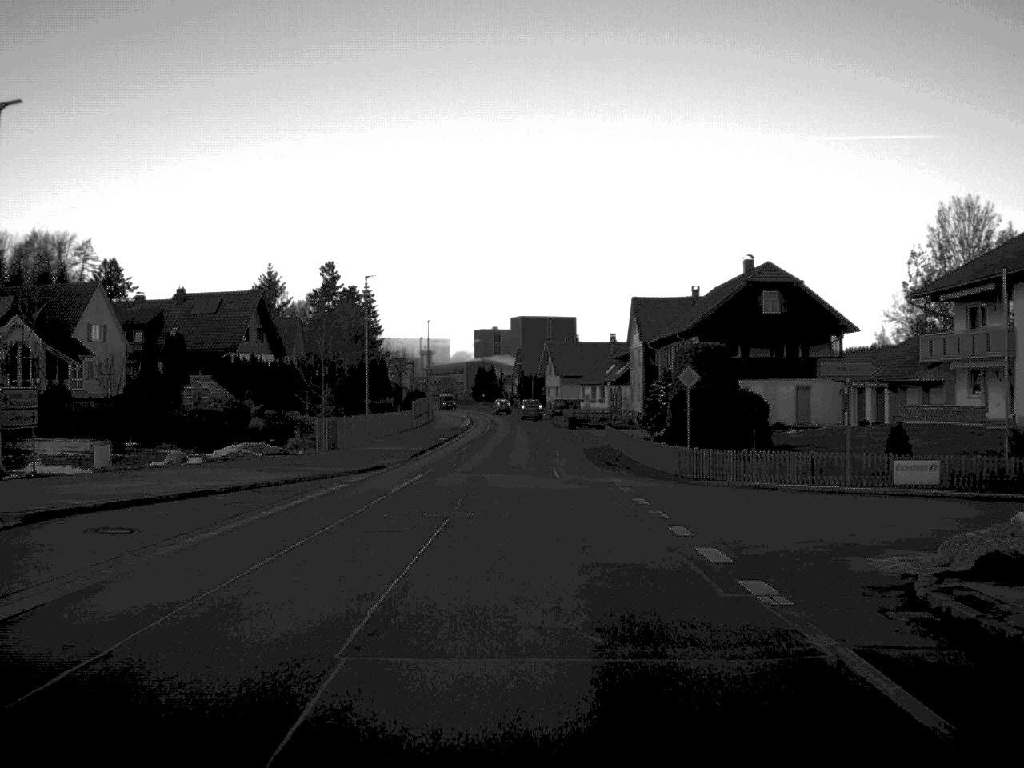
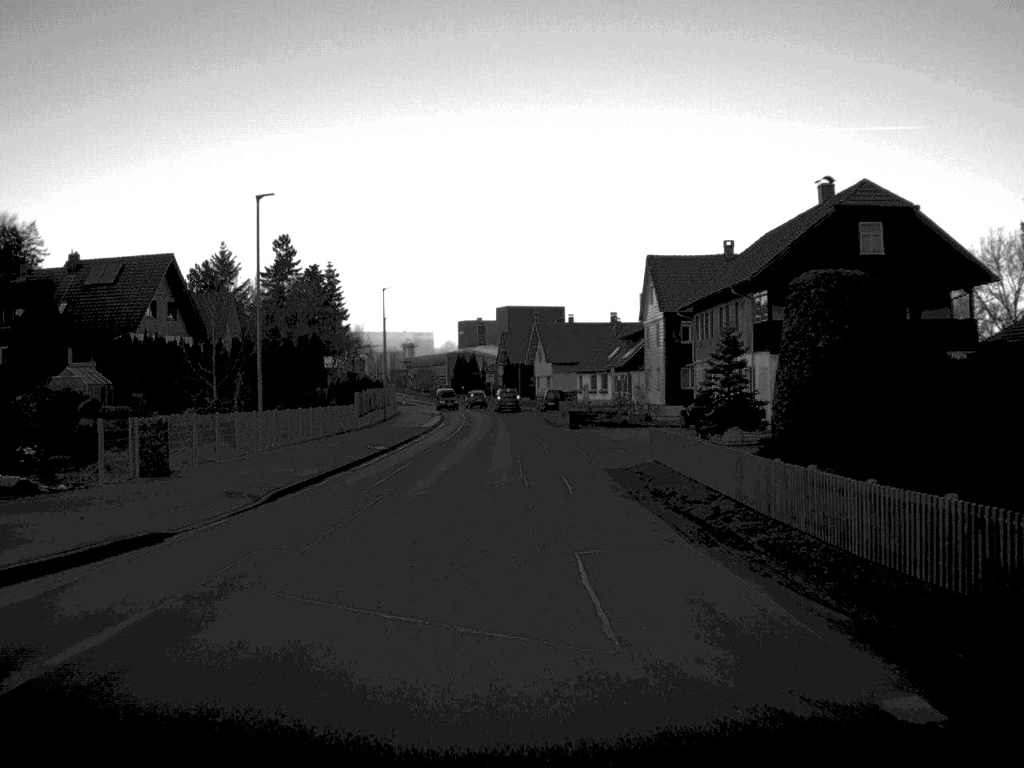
(+0.1, +23.6) m; 0°
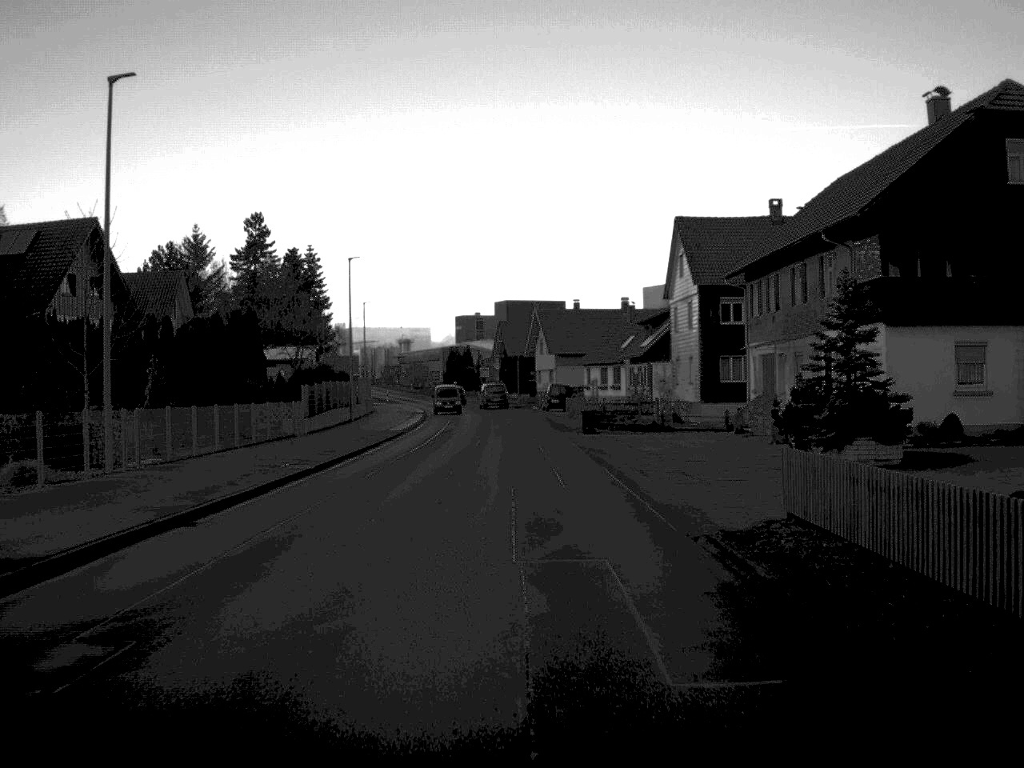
(0.0, +15.4) m; 0°
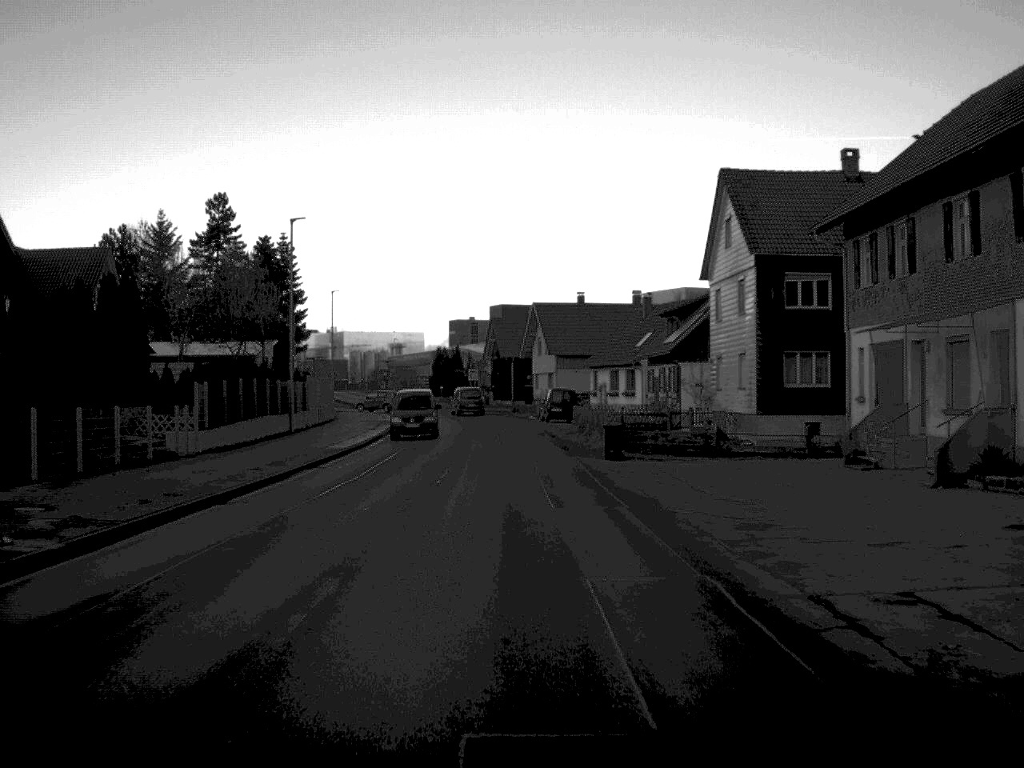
(0.0, +15.7) m; 0°
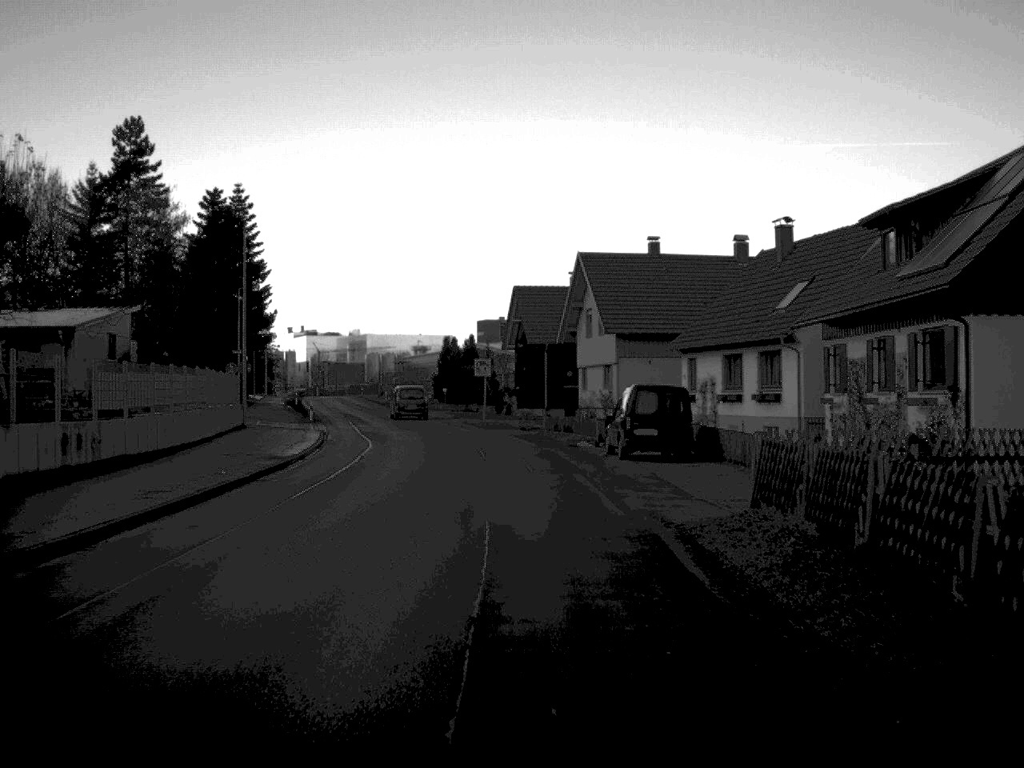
(-0.4, +36.5) m; -2°
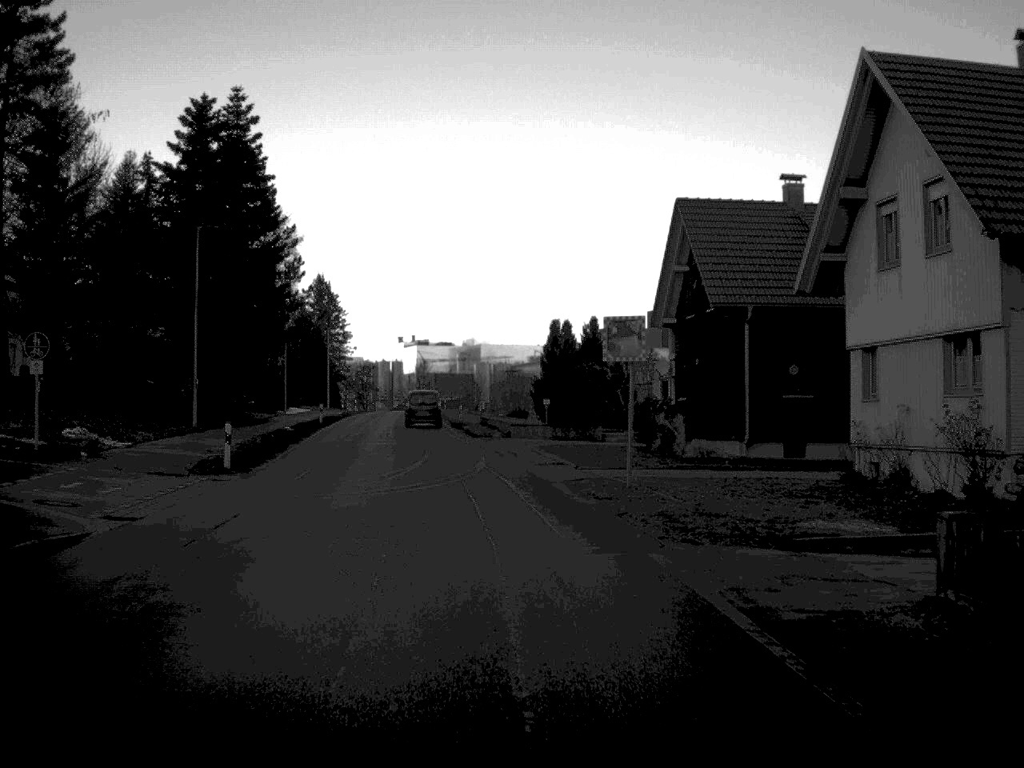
(-1.5, +37.6) m; -6°
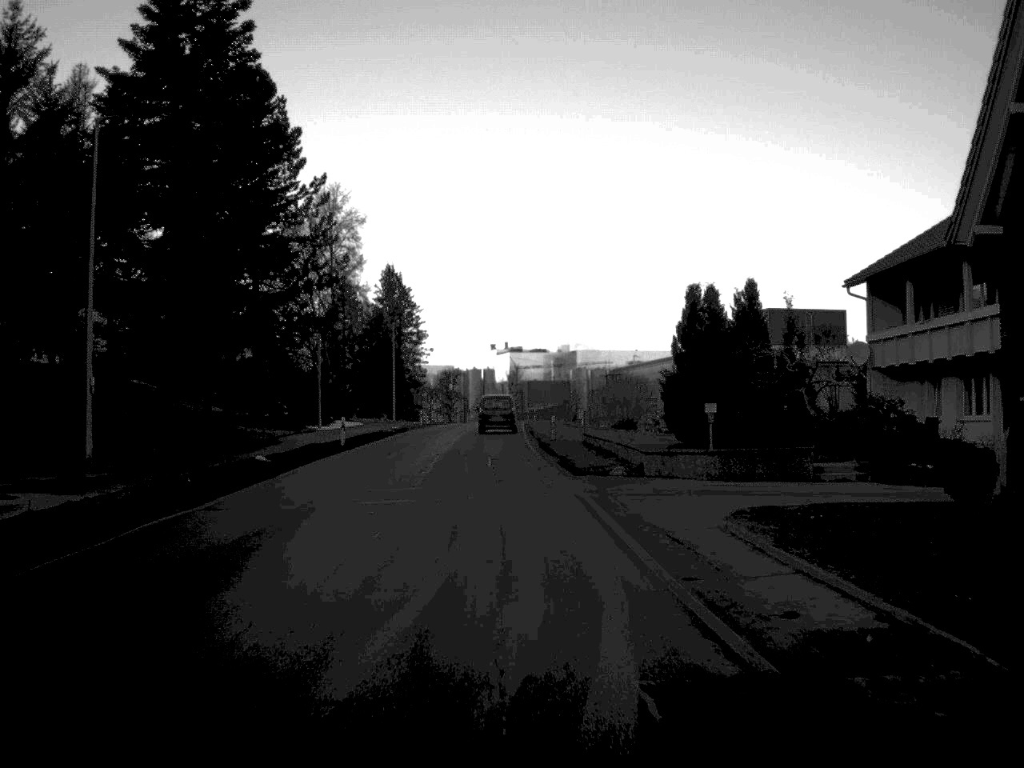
(-1.0, +22.9) m; -4°
